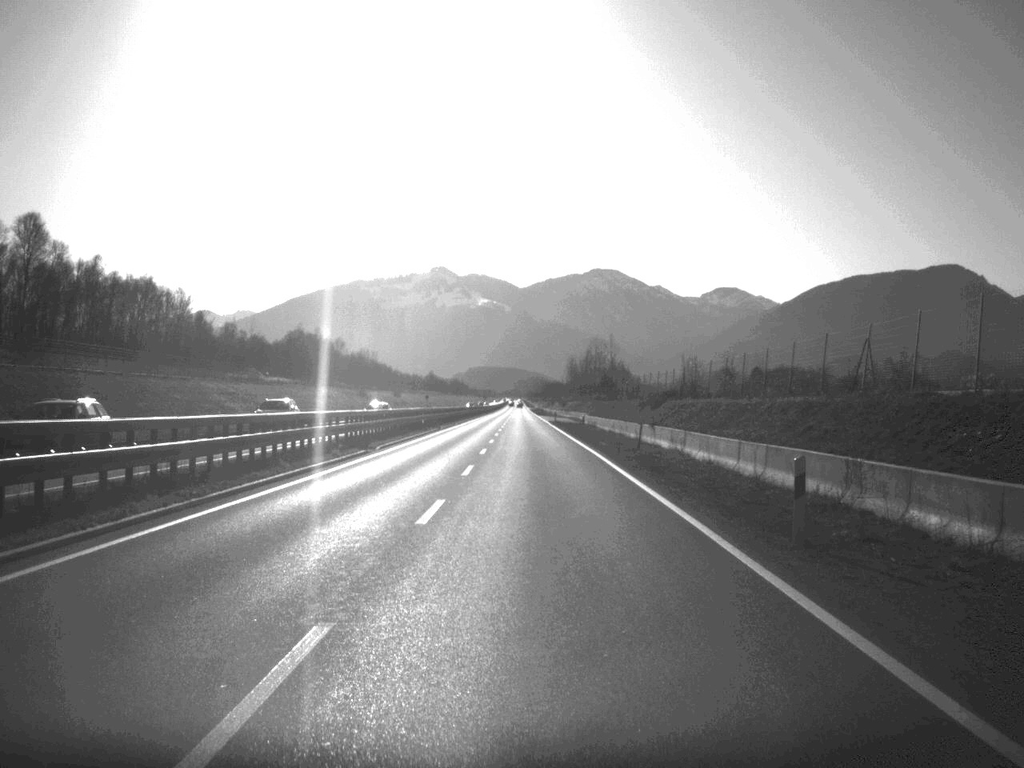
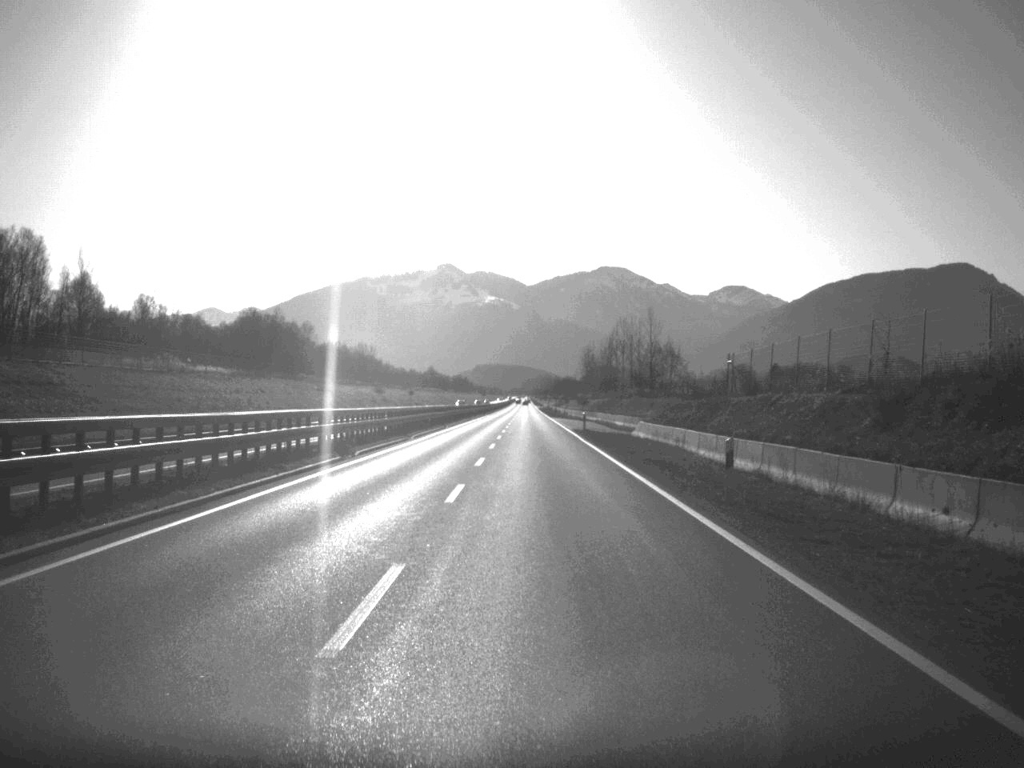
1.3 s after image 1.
(-0.1, +44.2) m; 0°
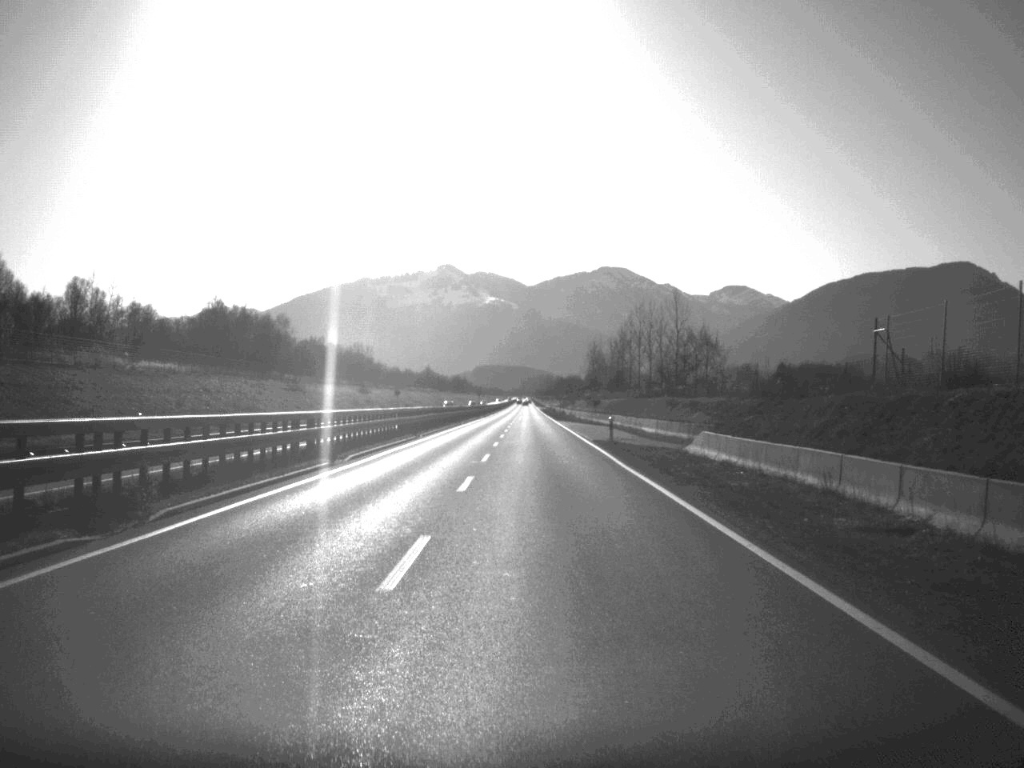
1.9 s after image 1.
(0.0, +21.1) m; 0°
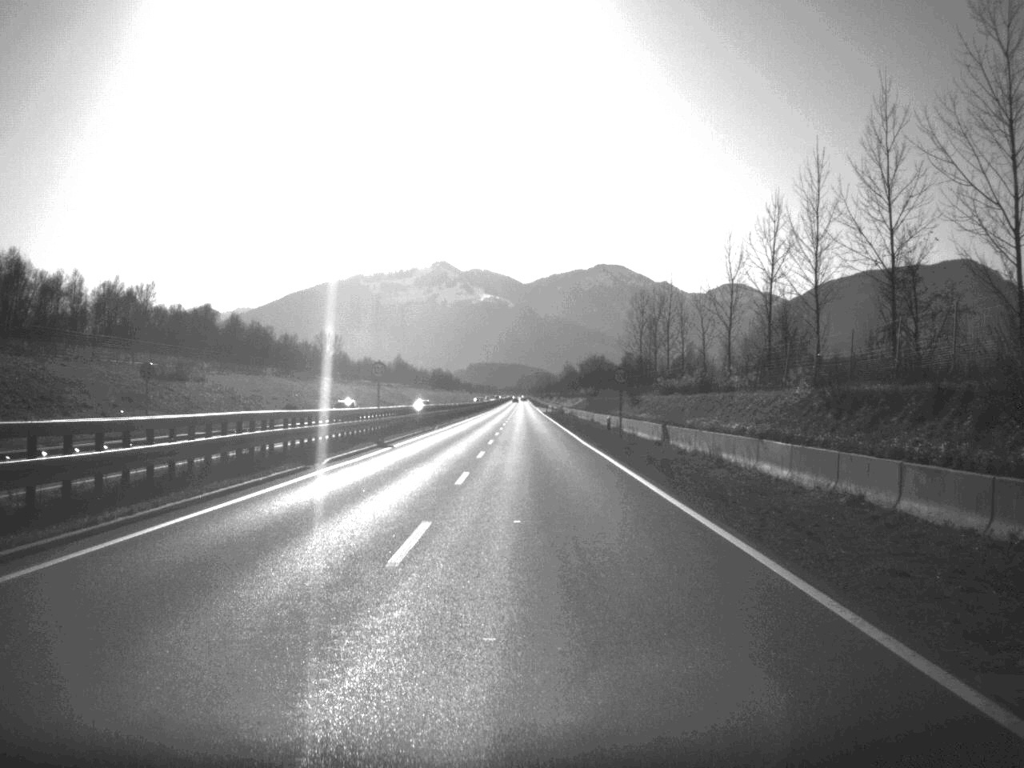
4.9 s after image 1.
(+0.2, +105.6) m; 0°
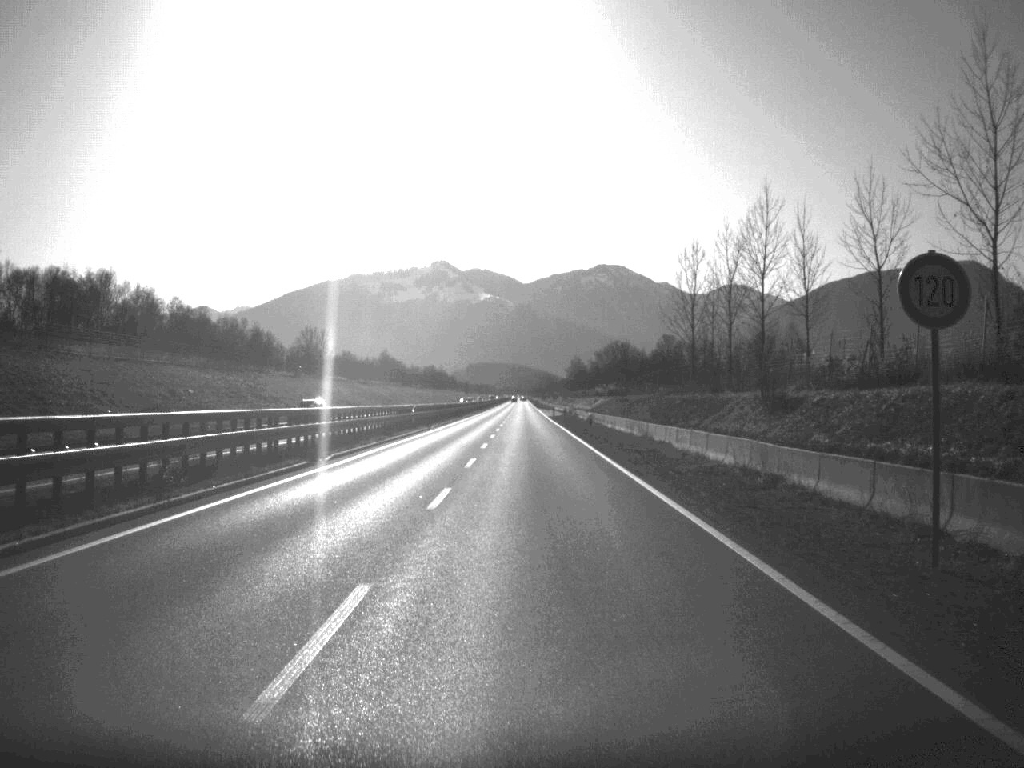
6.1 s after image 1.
(0.0, +41.4) m; 0°
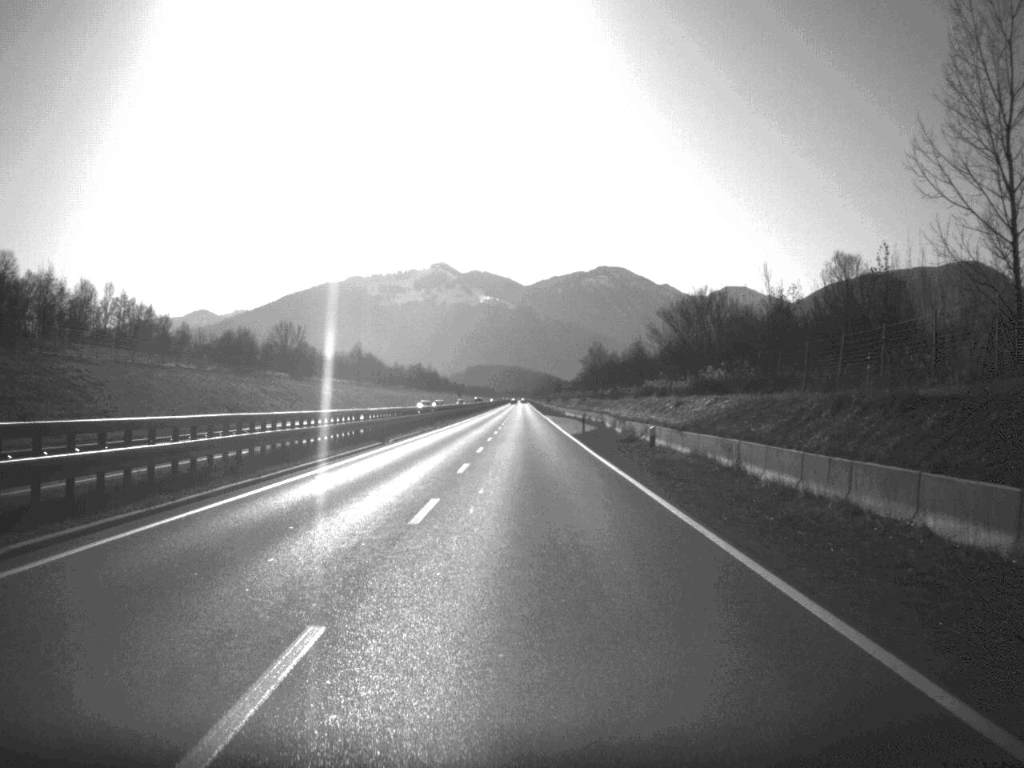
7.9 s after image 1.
(0.0, +61.7) m; 0°
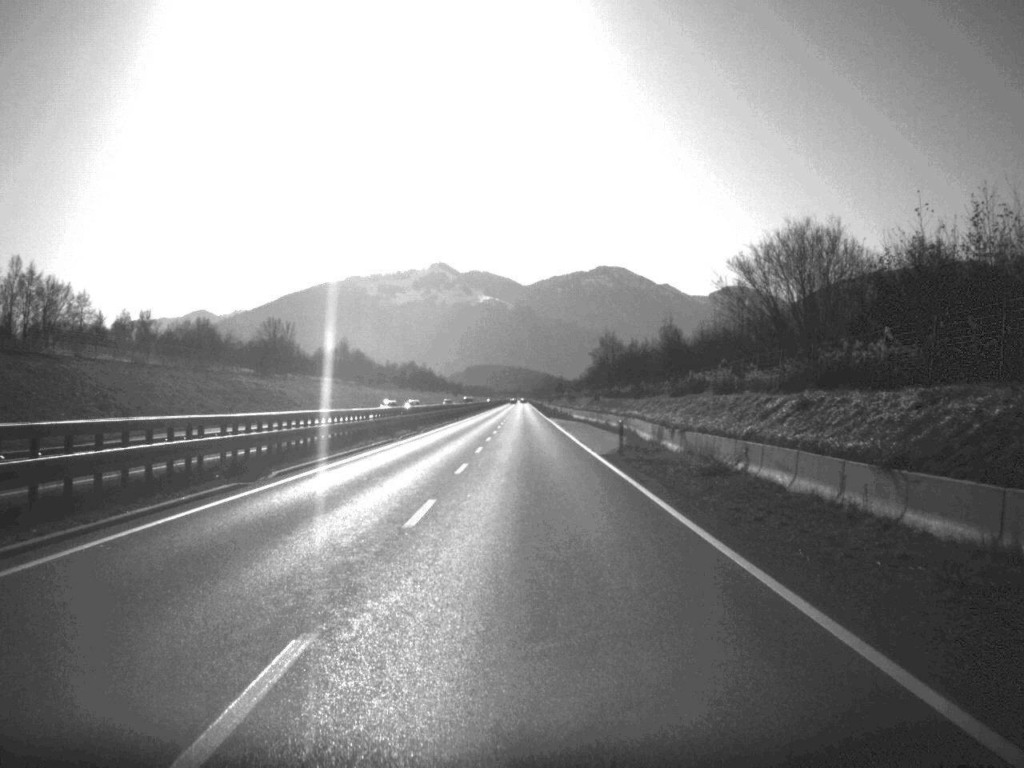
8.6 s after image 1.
(0.0, +24.1) m; 0°
